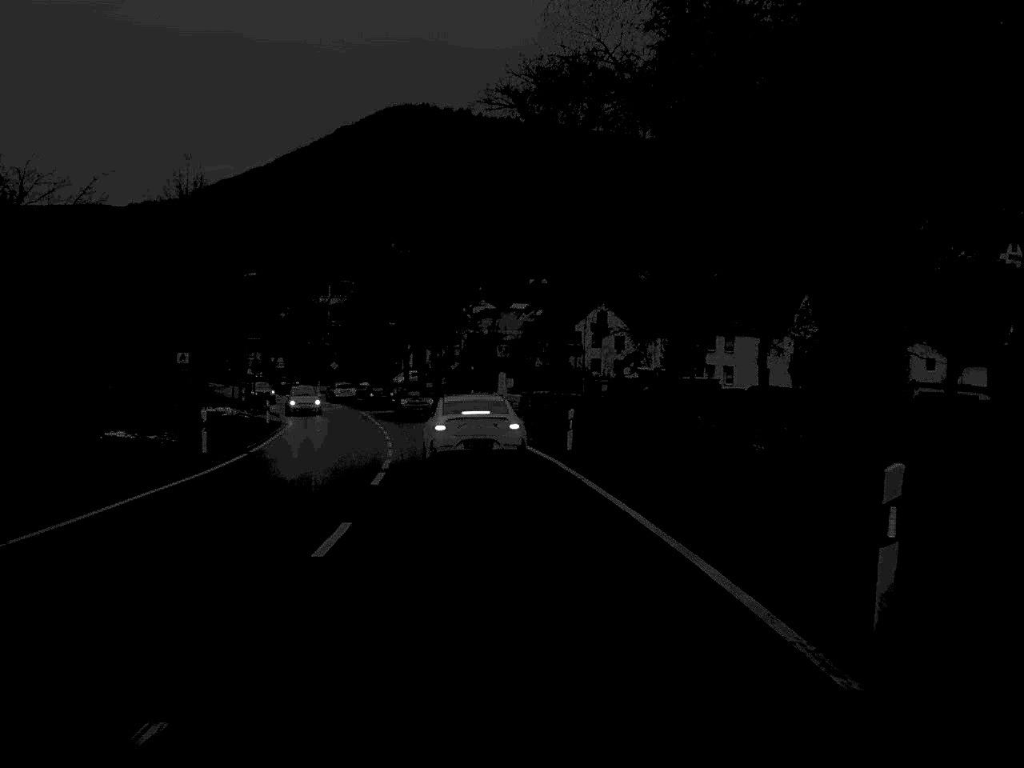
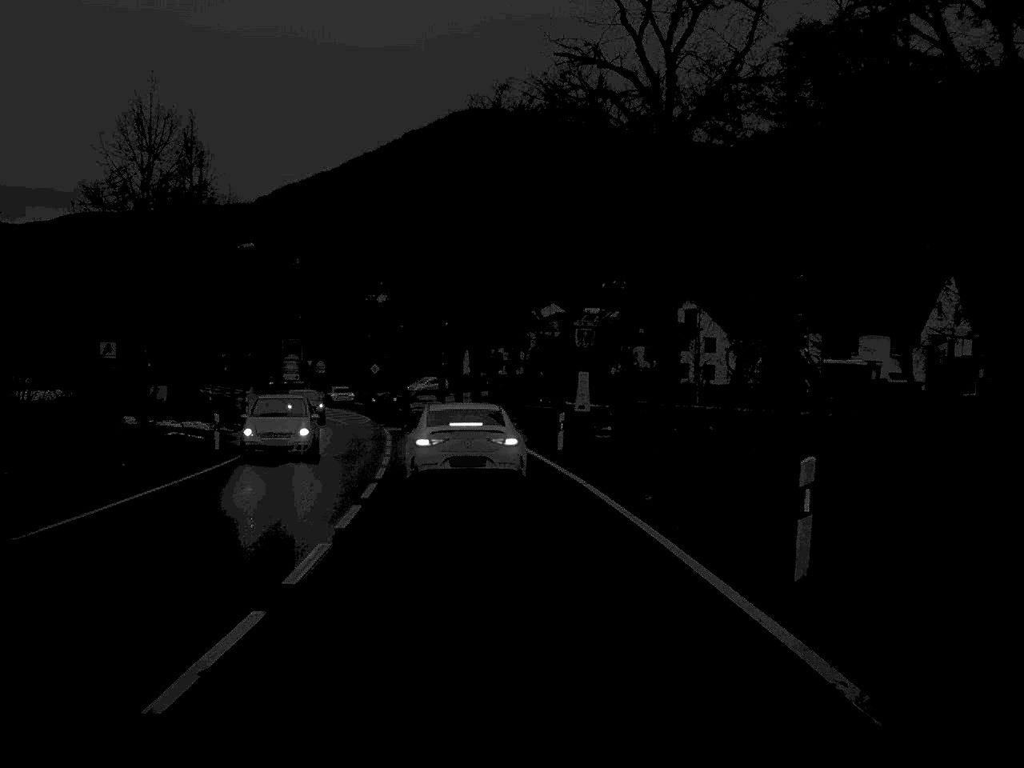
(-0.5, +19.3) m; -3°
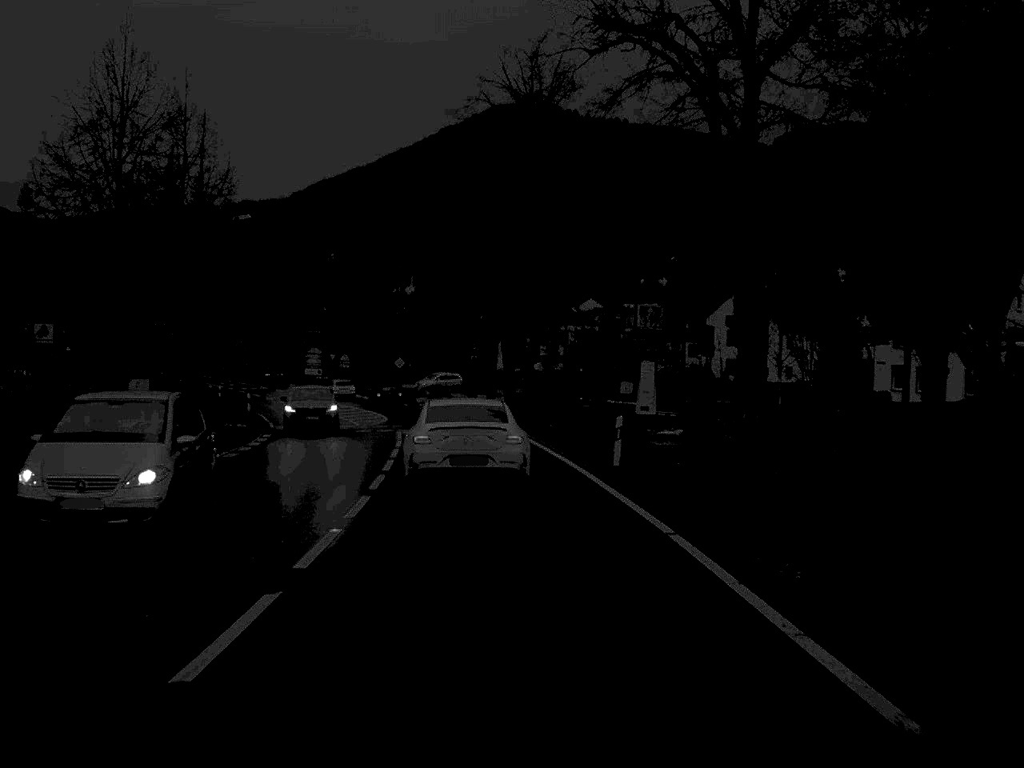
(-0.1, +8.4) m; -2°
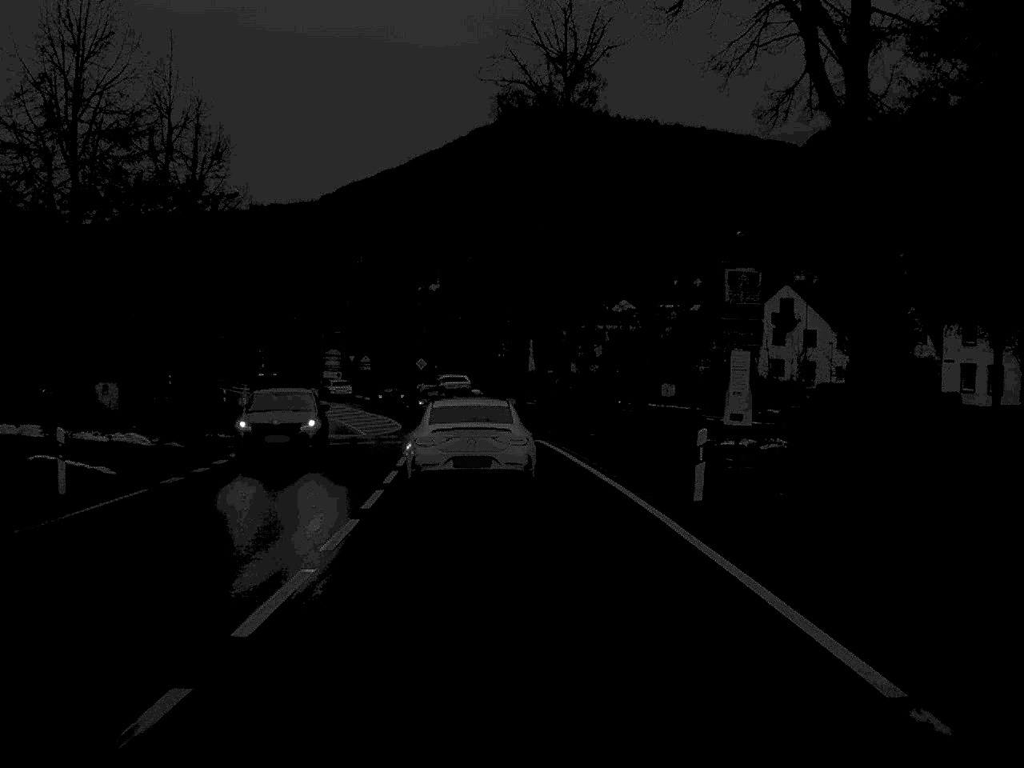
(-0.1, +7.6) m; -1°
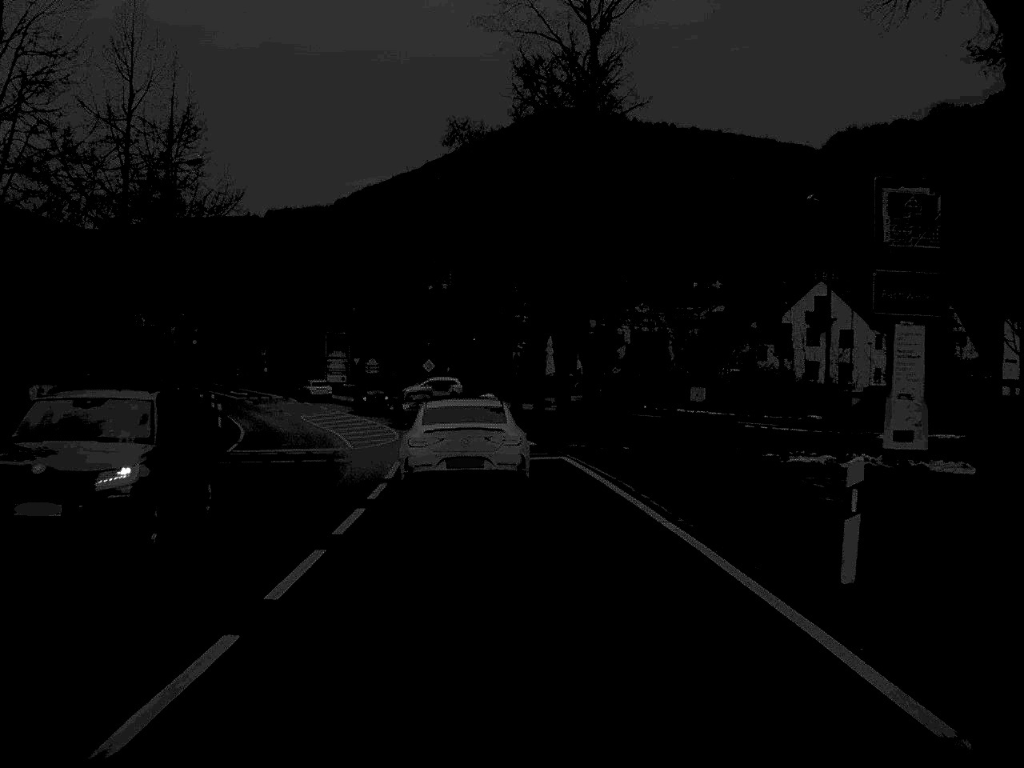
(0.0, +7.4) m; -1°
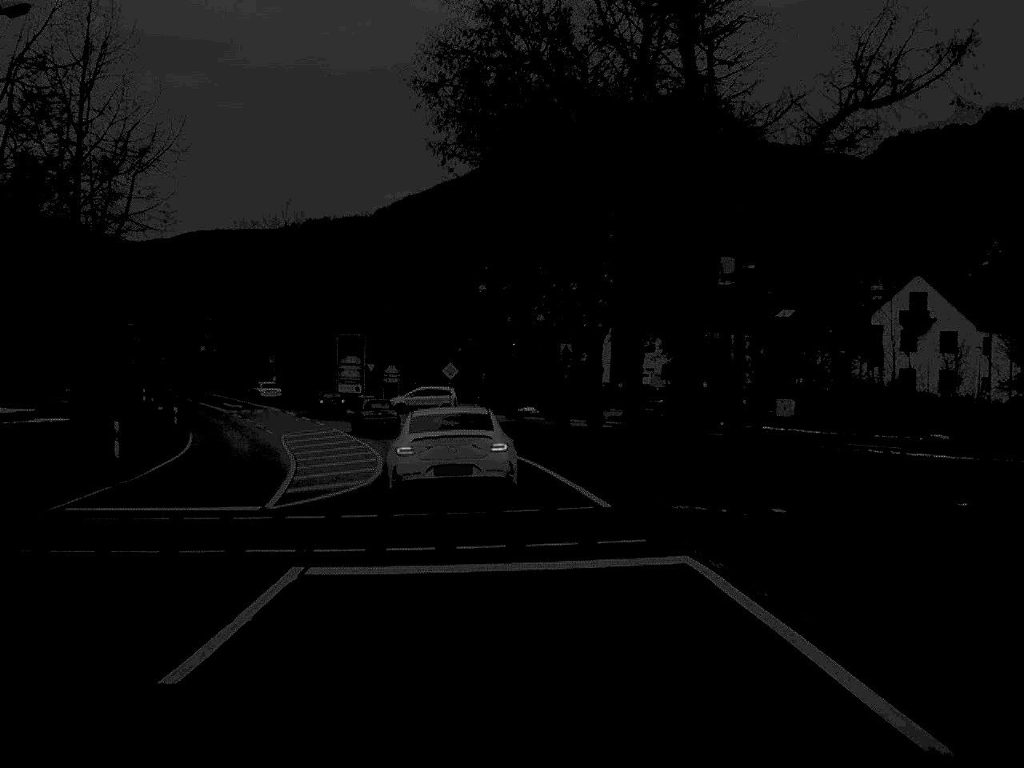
(-0.2, +16.2) m; -2°
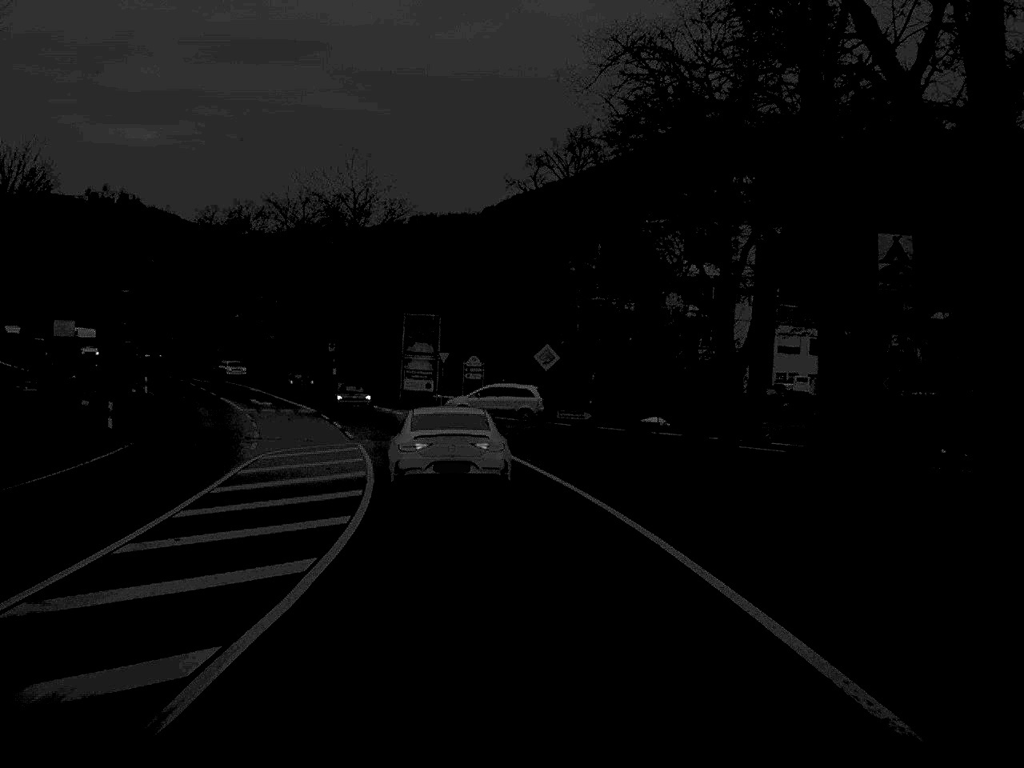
(-0.8, +21.8) m; -5°
